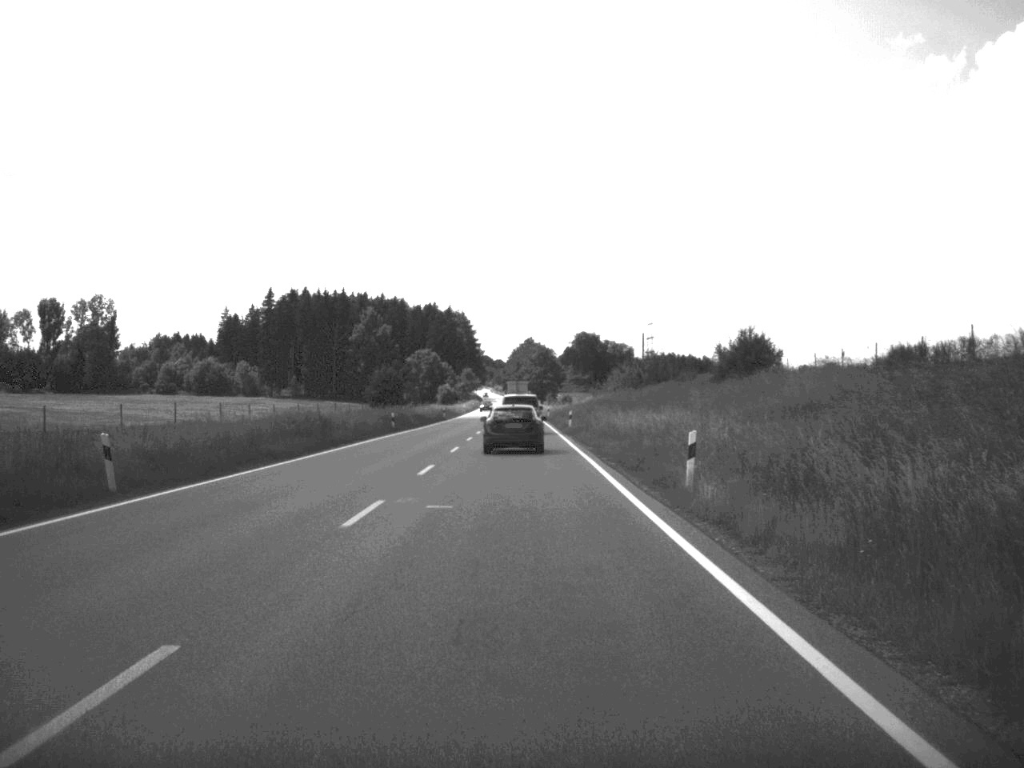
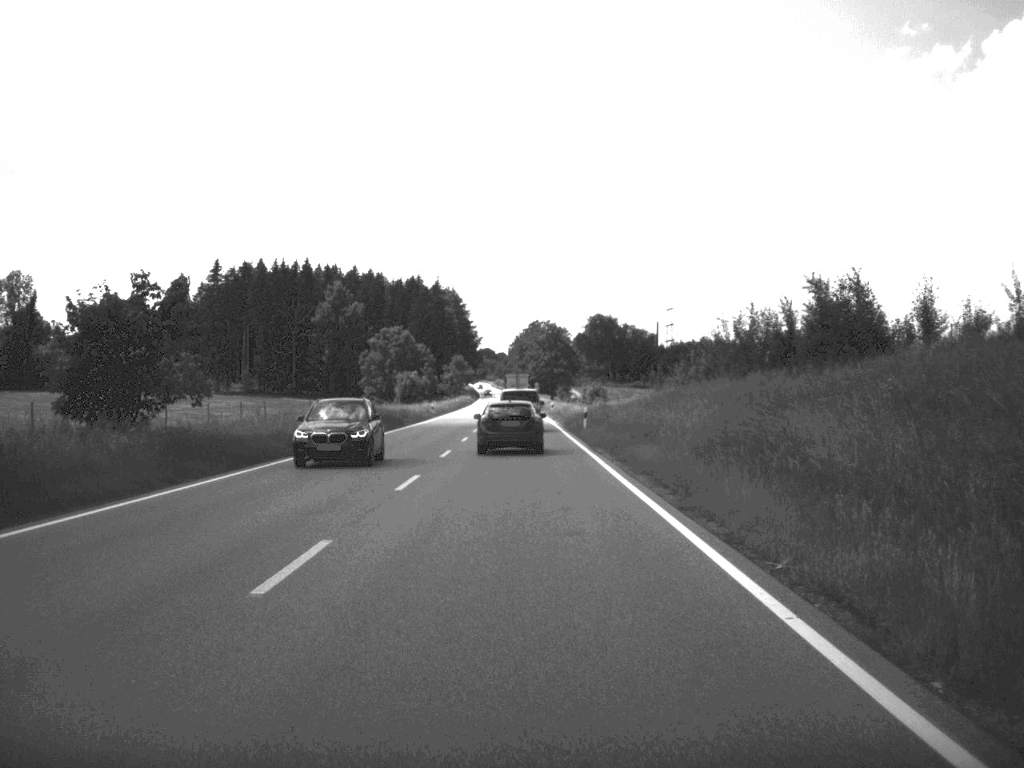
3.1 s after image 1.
(-0.3, +64.7) m; 0°
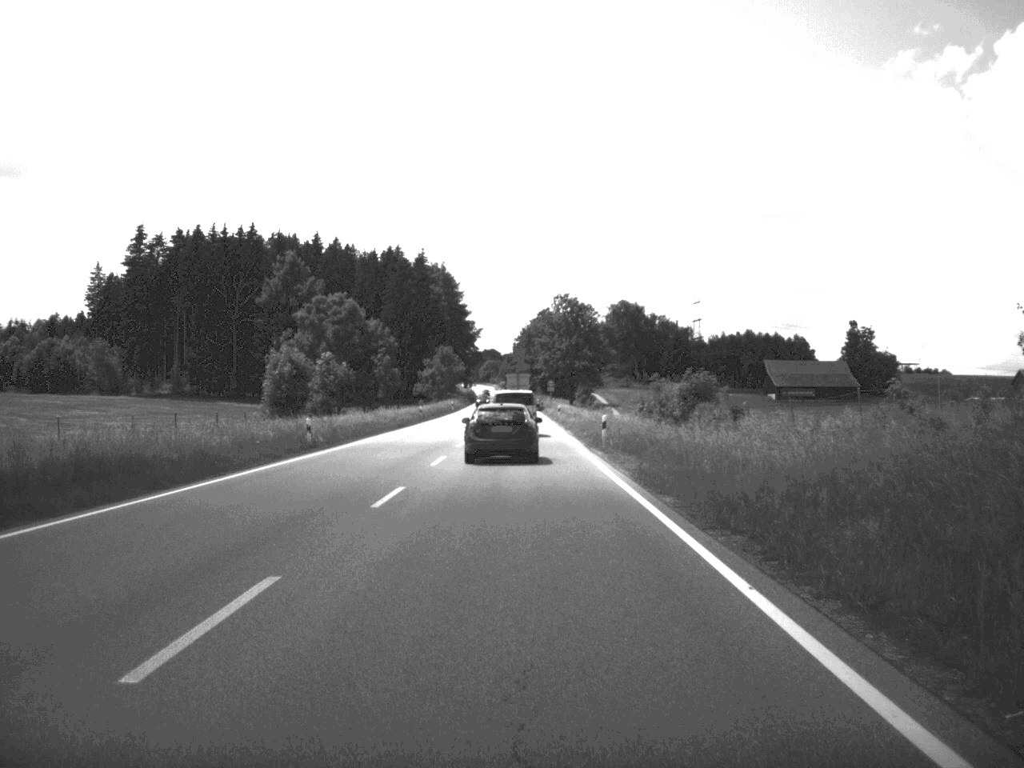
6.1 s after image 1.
(-0.3, +62.1) m; -1°
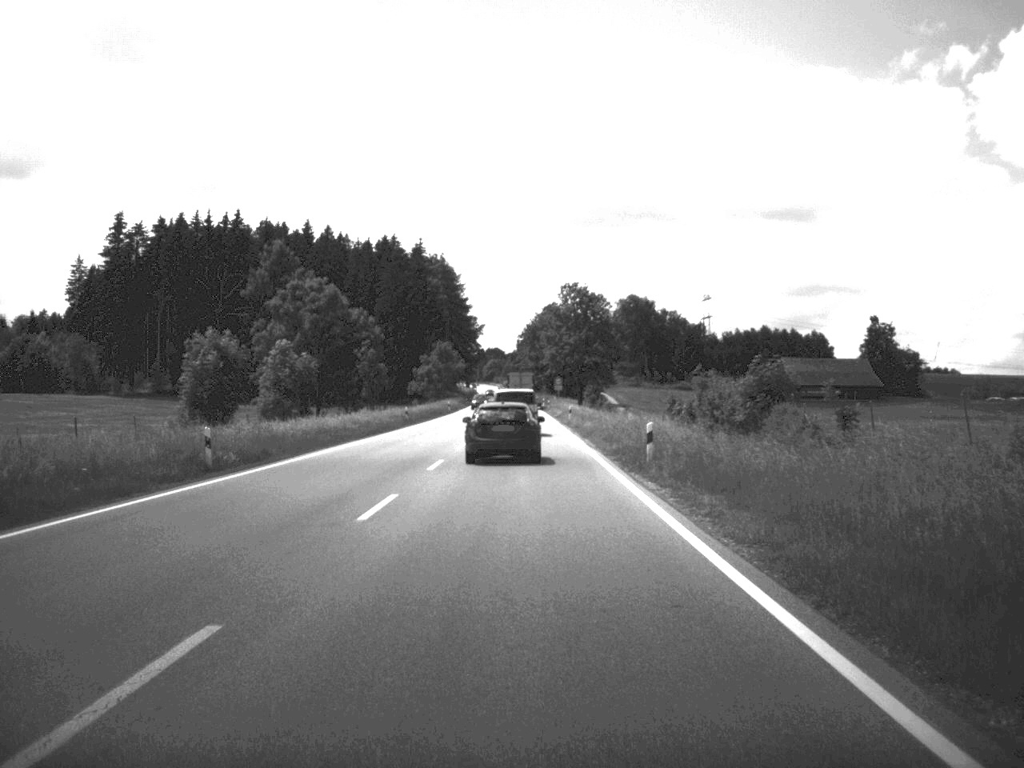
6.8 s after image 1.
(0.0, +14.1) m; 0°
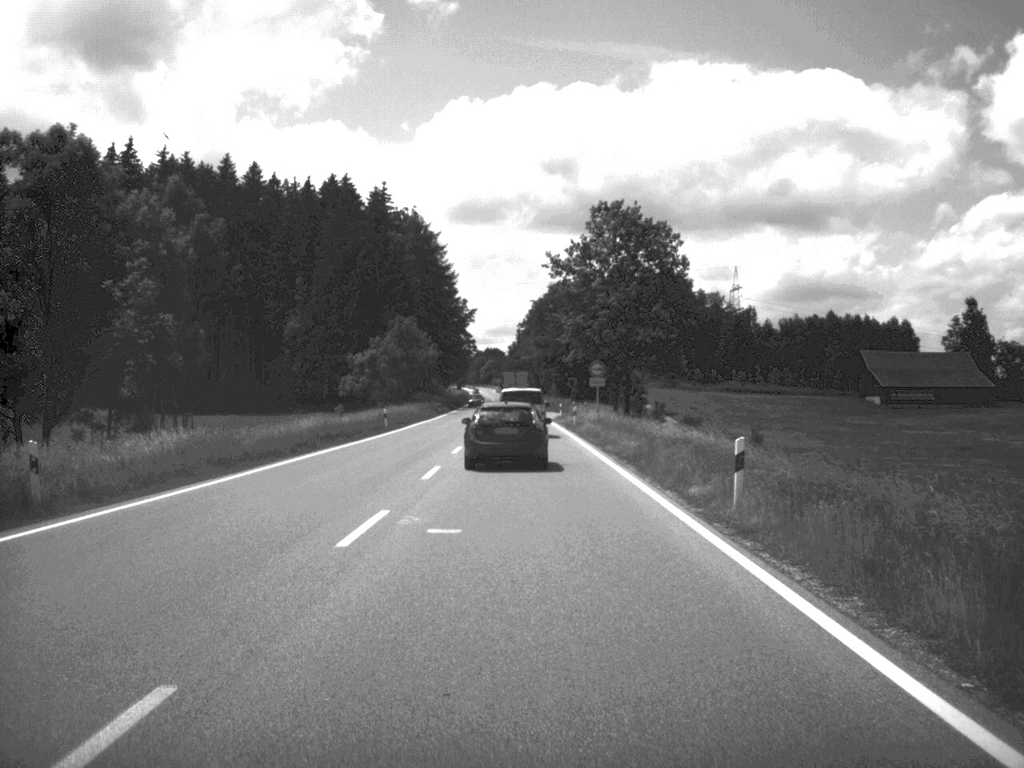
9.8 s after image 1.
(-0.3, +60.0) m; 0°
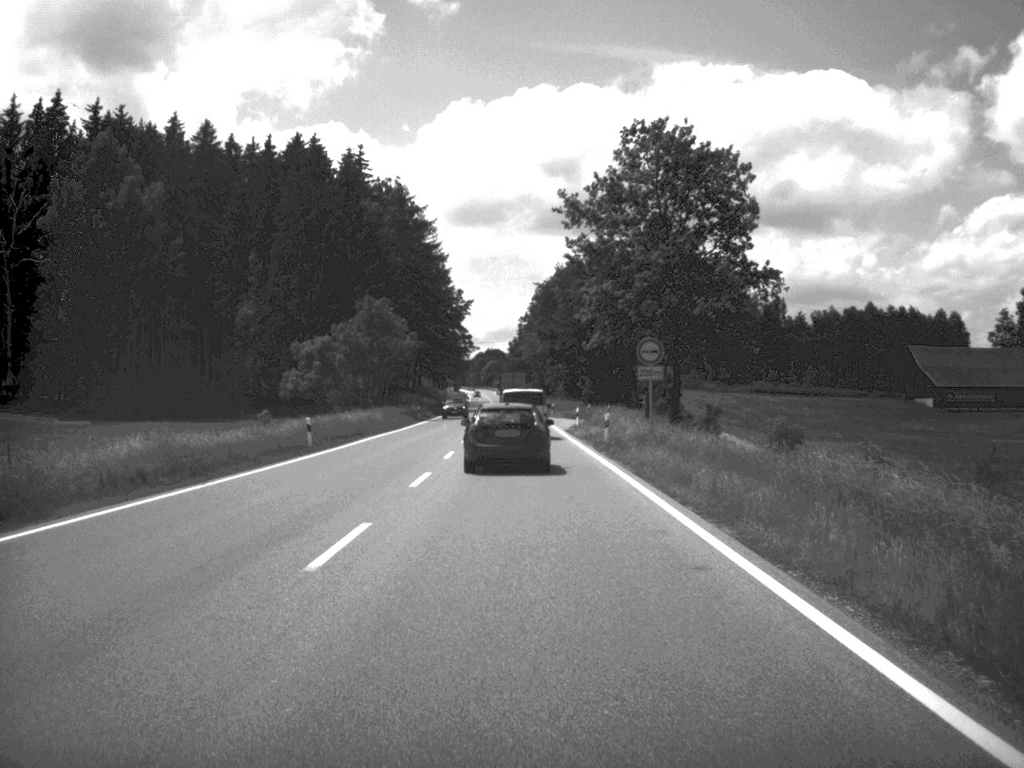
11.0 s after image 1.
(-0.1, +24.4) m; 0°
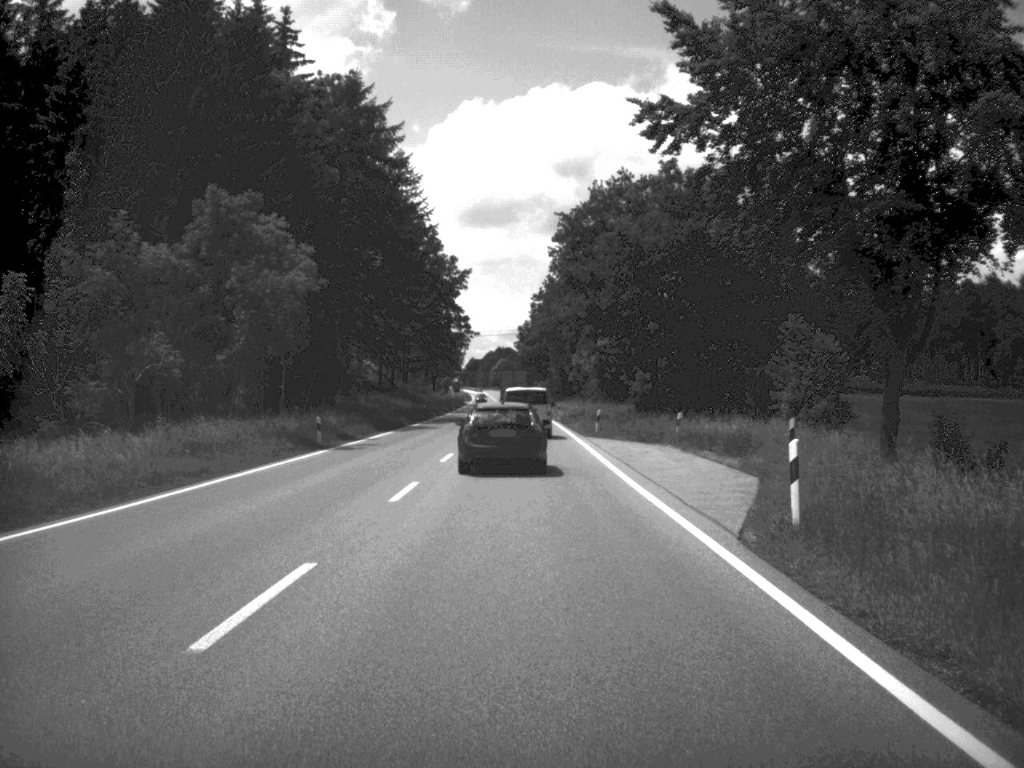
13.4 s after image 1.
(-0.3, +48.6) m; -1°
